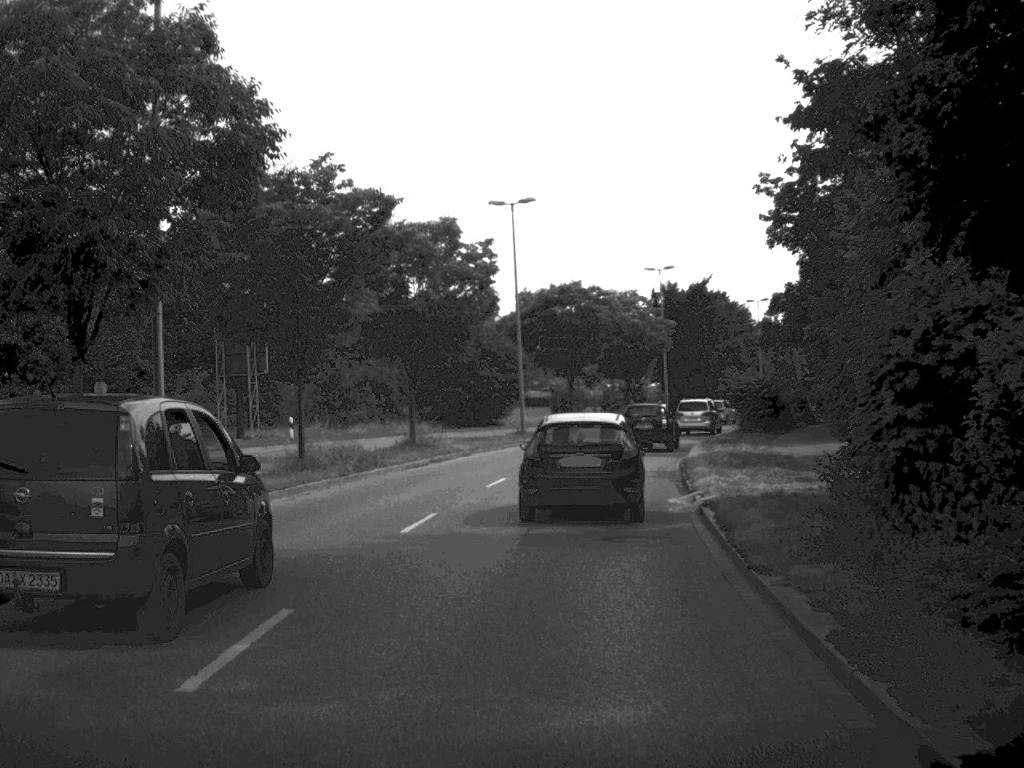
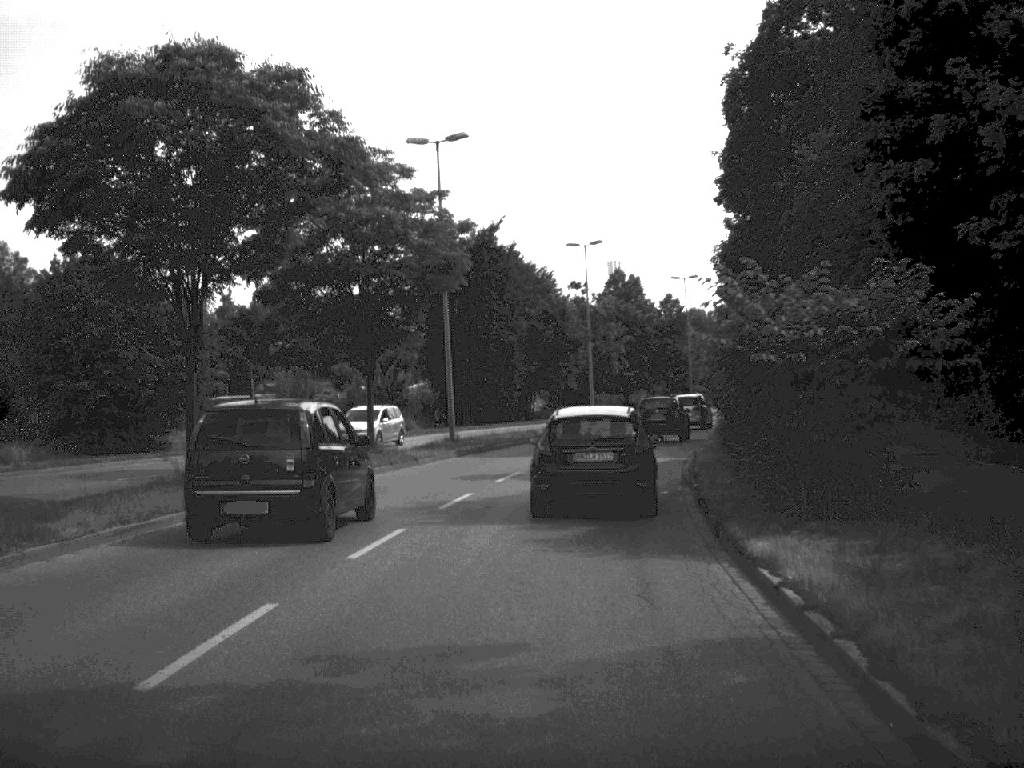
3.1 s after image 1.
(+3.4, +41.0) m; +11°
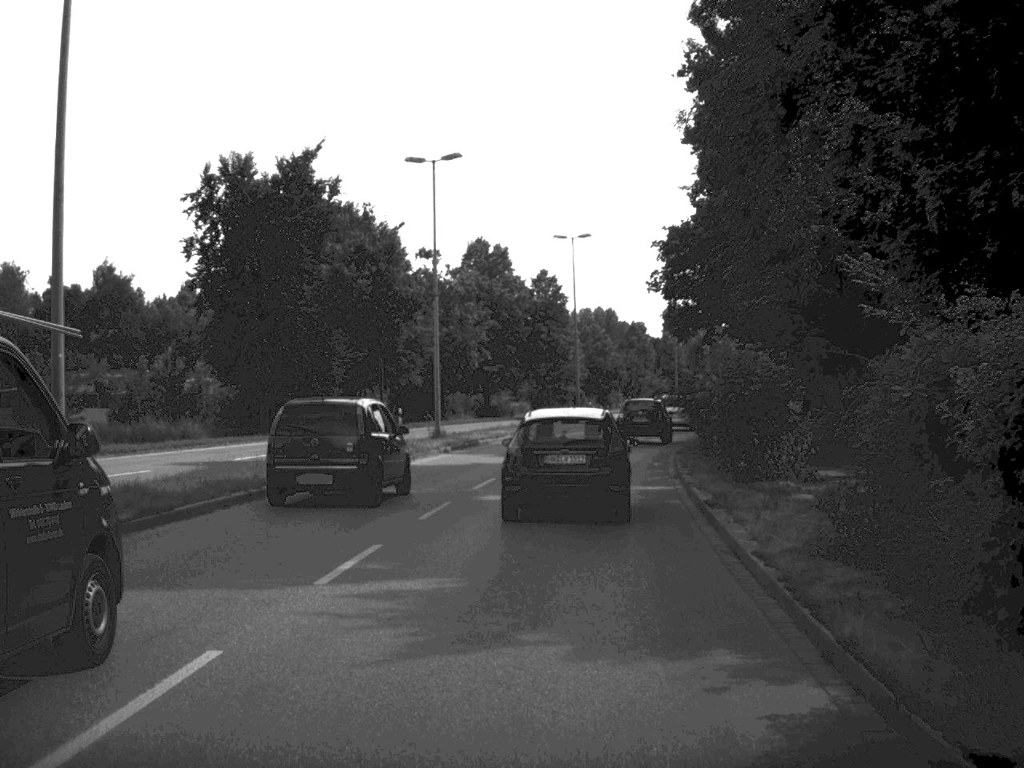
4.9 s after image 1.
(+1.5, +25.3) m; +6°
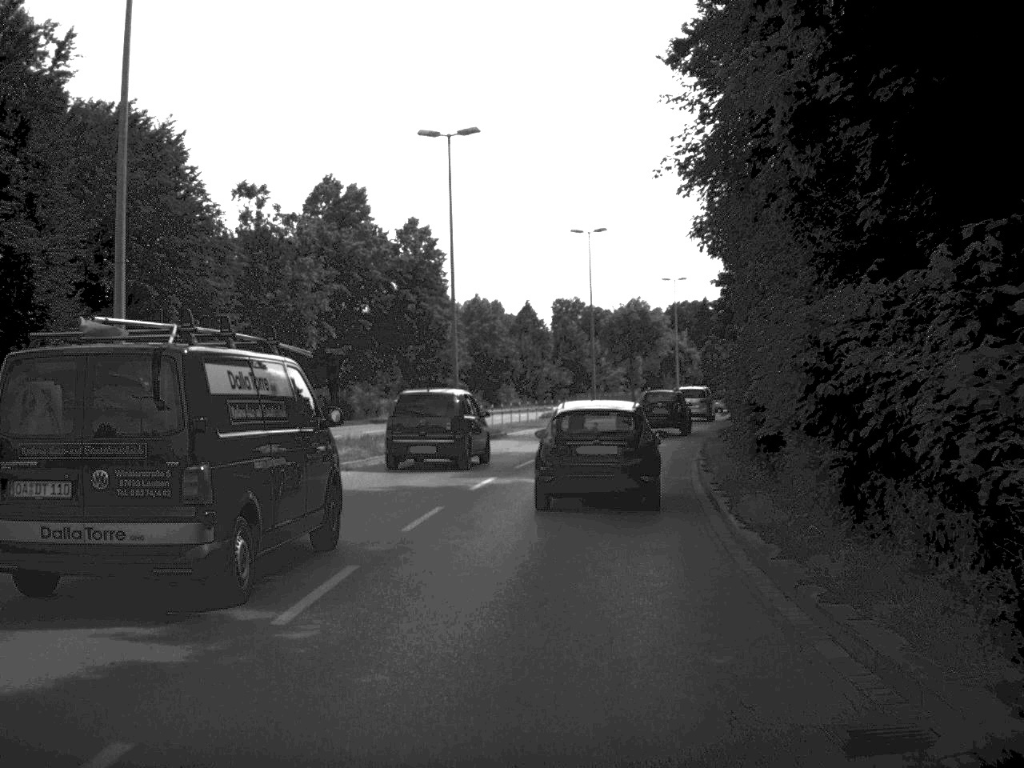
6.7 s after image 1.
(+1.1, +25.8) m; +5°
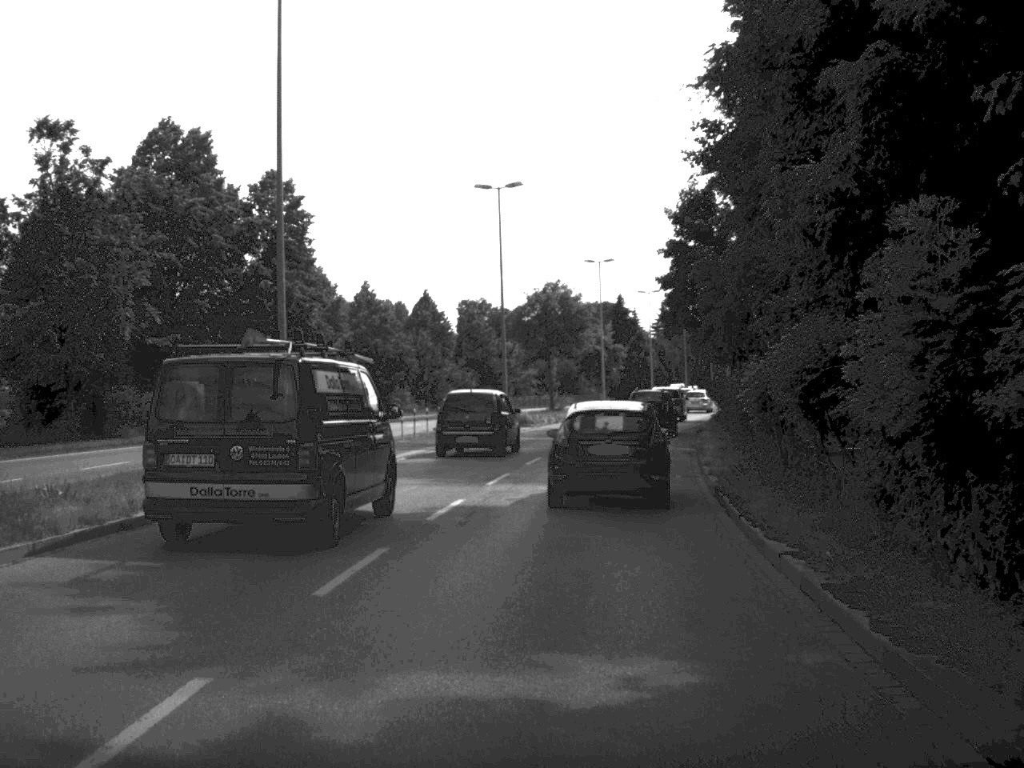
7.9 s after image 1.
(+0.6, +16.4) m; +4°
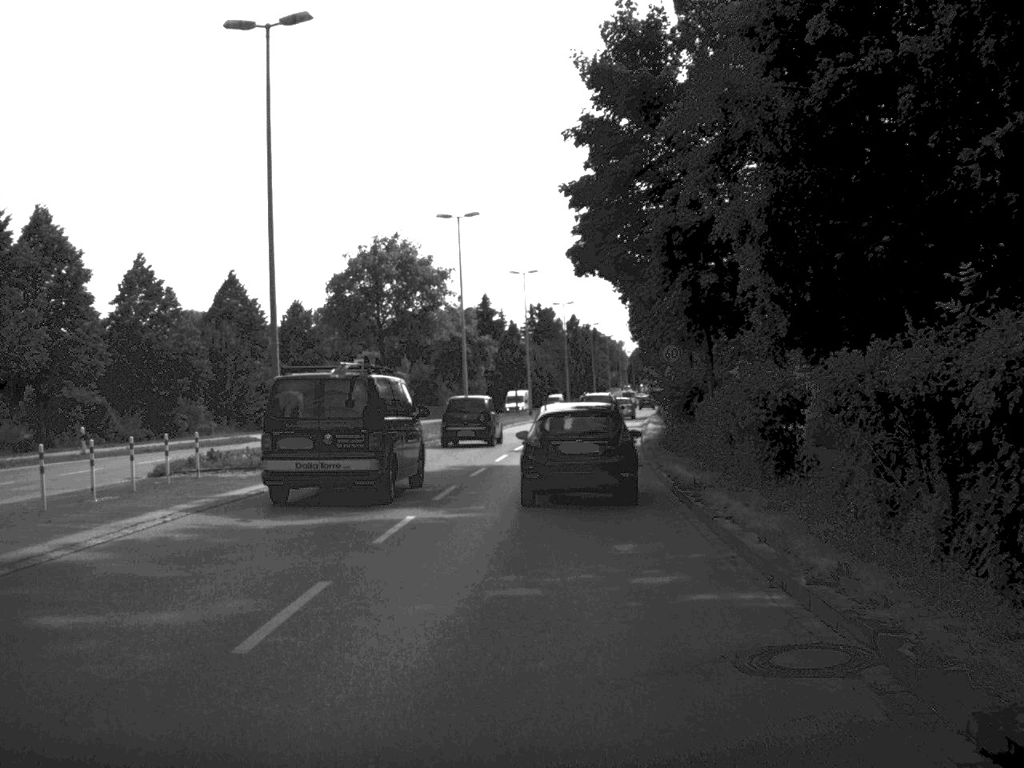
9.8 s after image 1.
(+1.5, +25.5) m; +6°
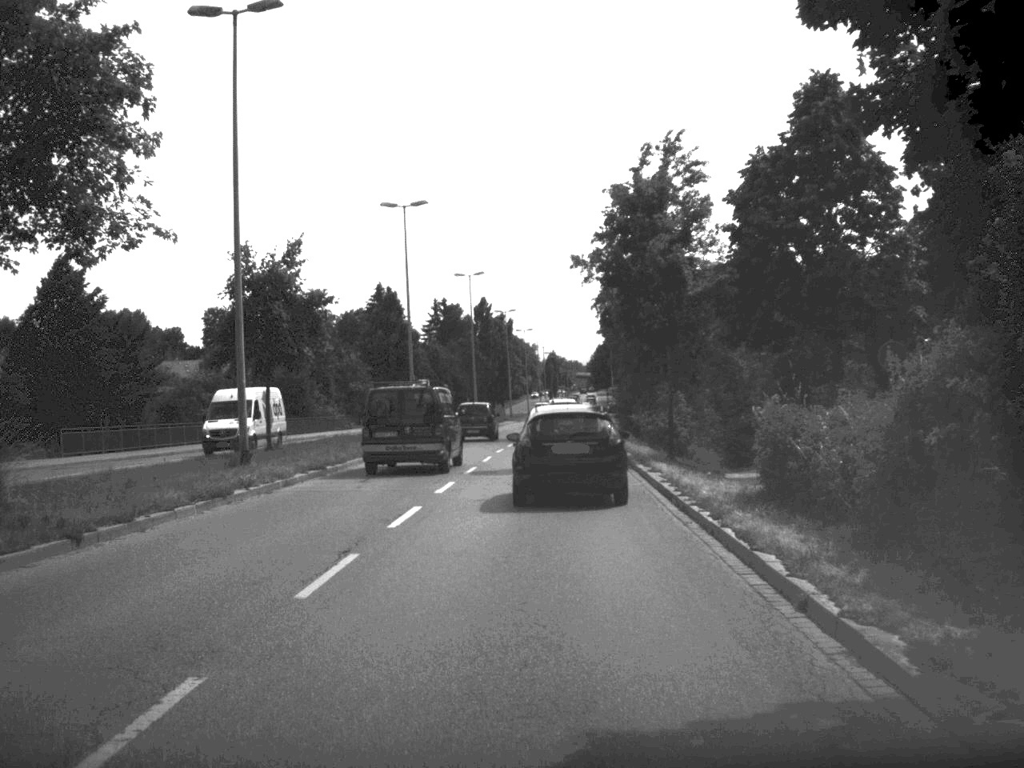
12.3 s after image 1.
(+1.1, +33.2) m; +4°
